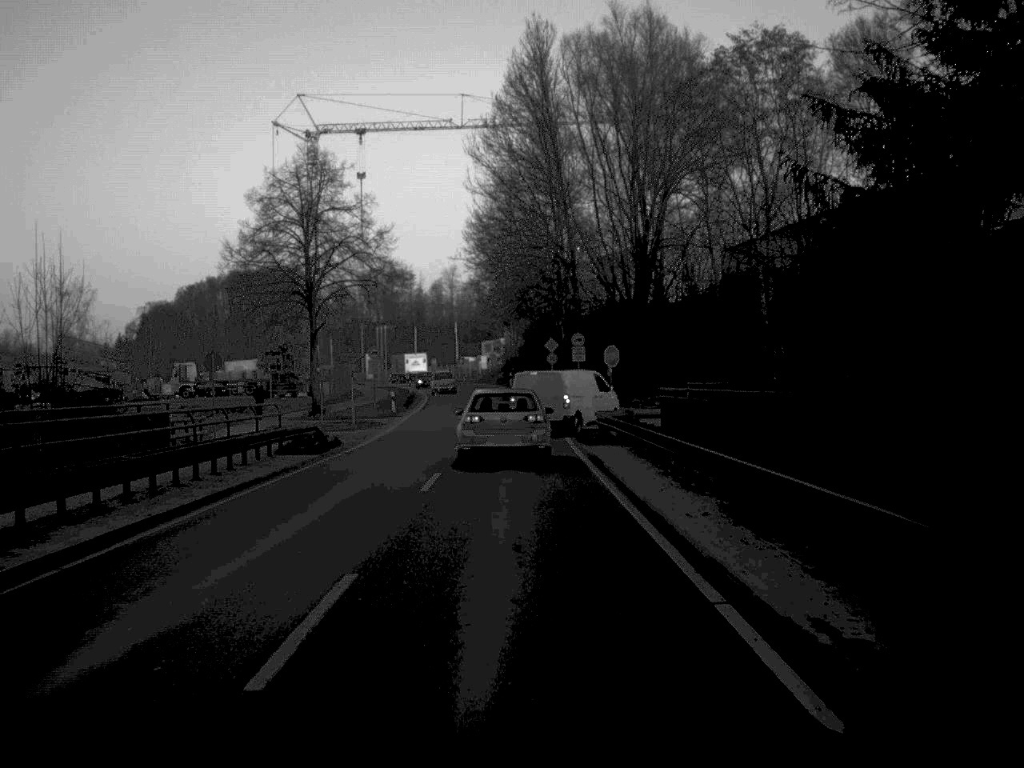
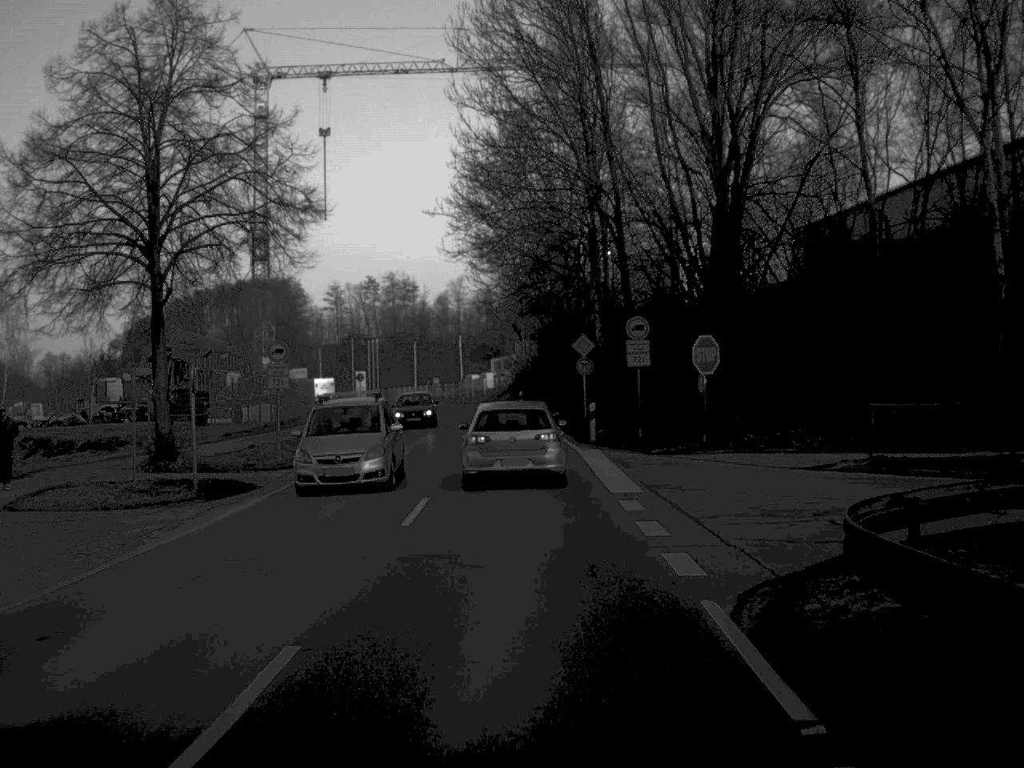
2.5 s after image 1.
(-0.1, +26.1) m; -1°
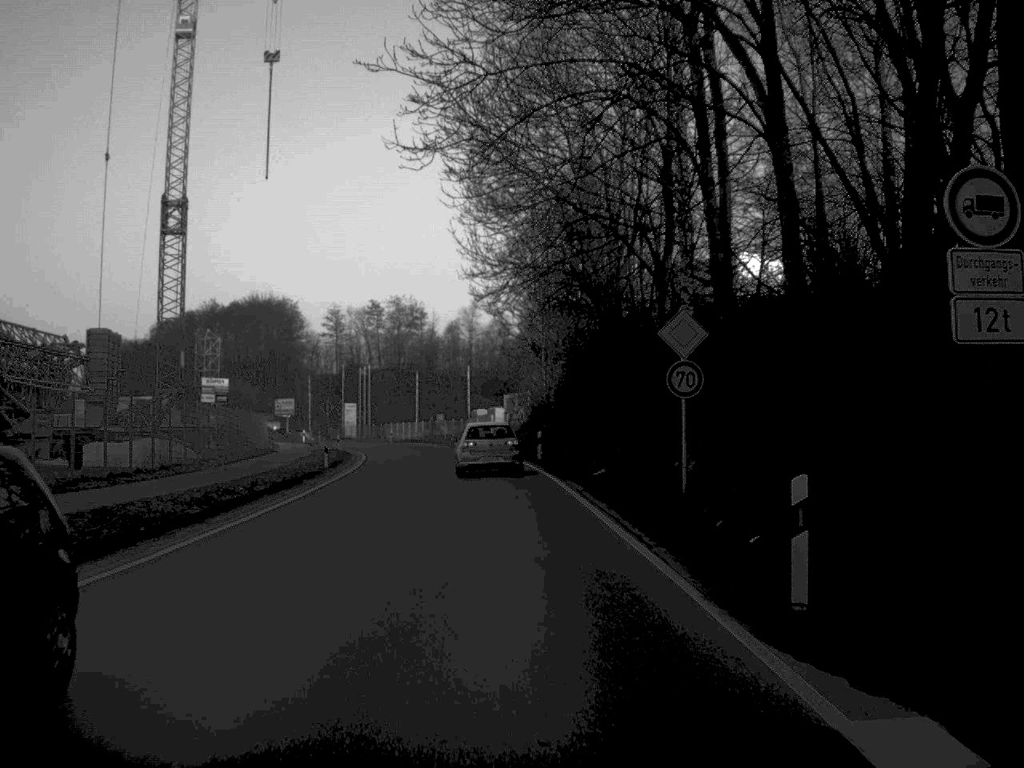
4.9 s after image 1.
(-0.2, +24.6) m; -1°
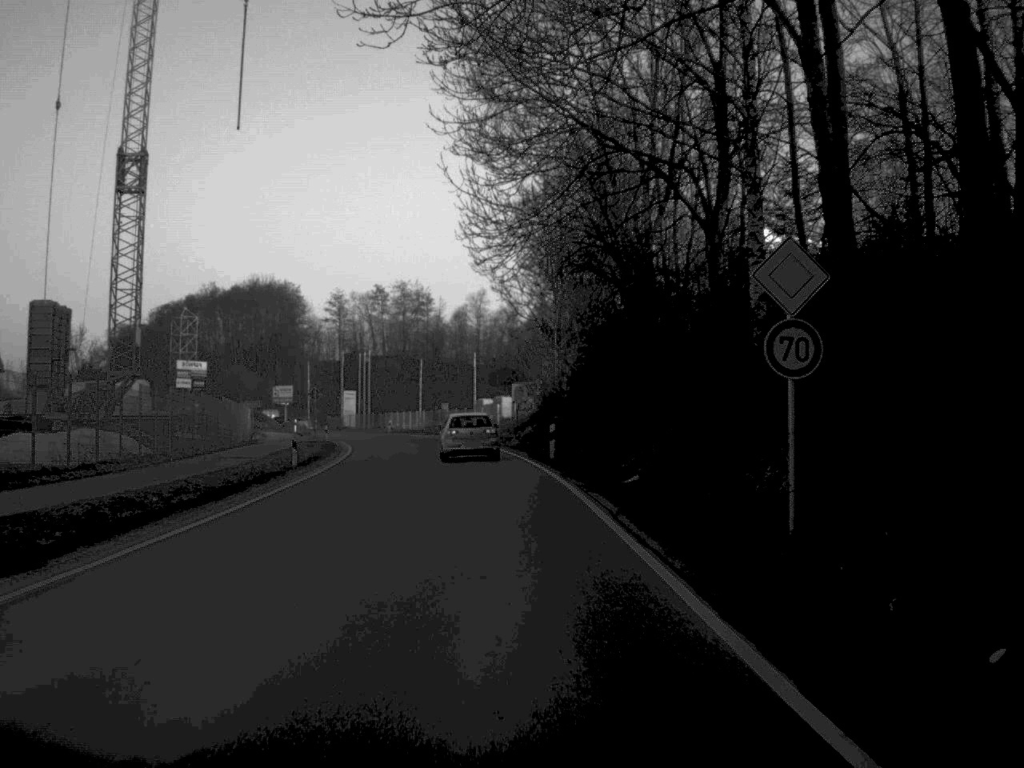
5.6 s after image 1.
(0.0, +7.8) m; 0°
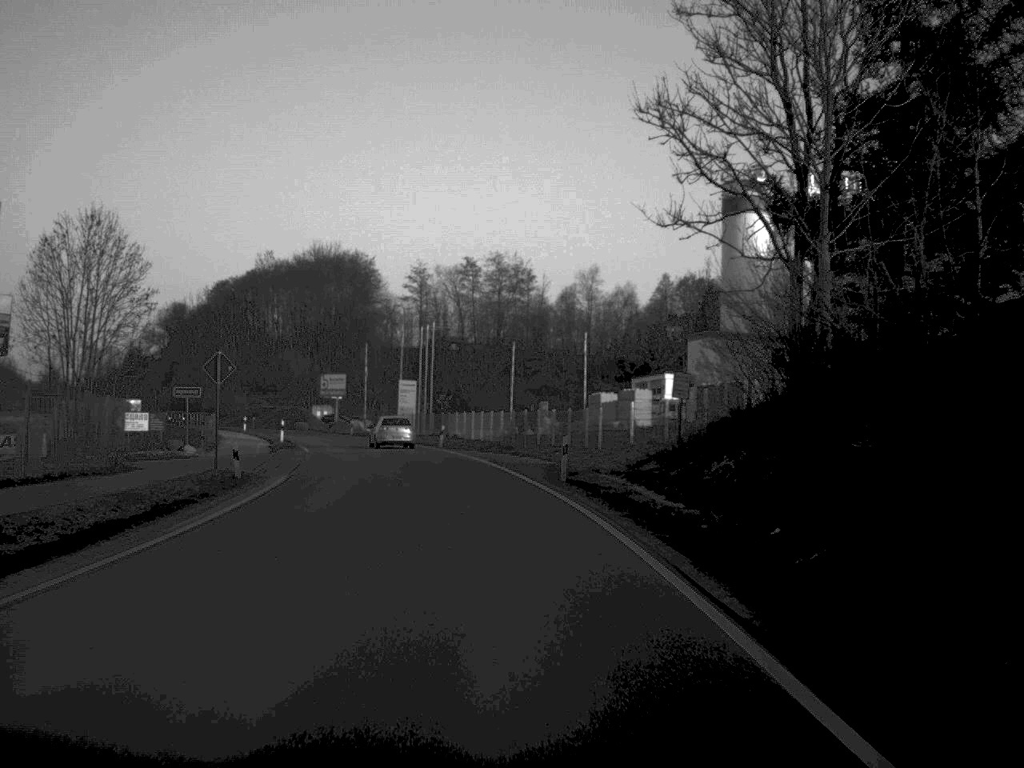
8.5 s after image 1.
(-1.6, +40.5) m; -5°
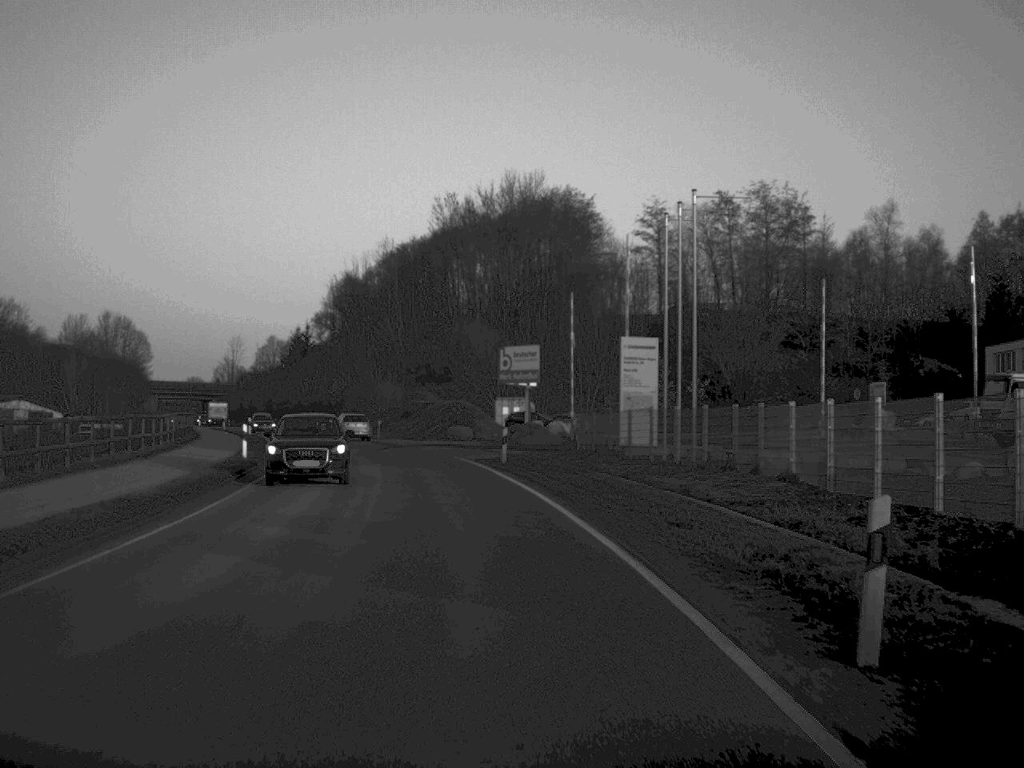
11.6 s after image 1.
(-4.3, +51.7) m; -11°
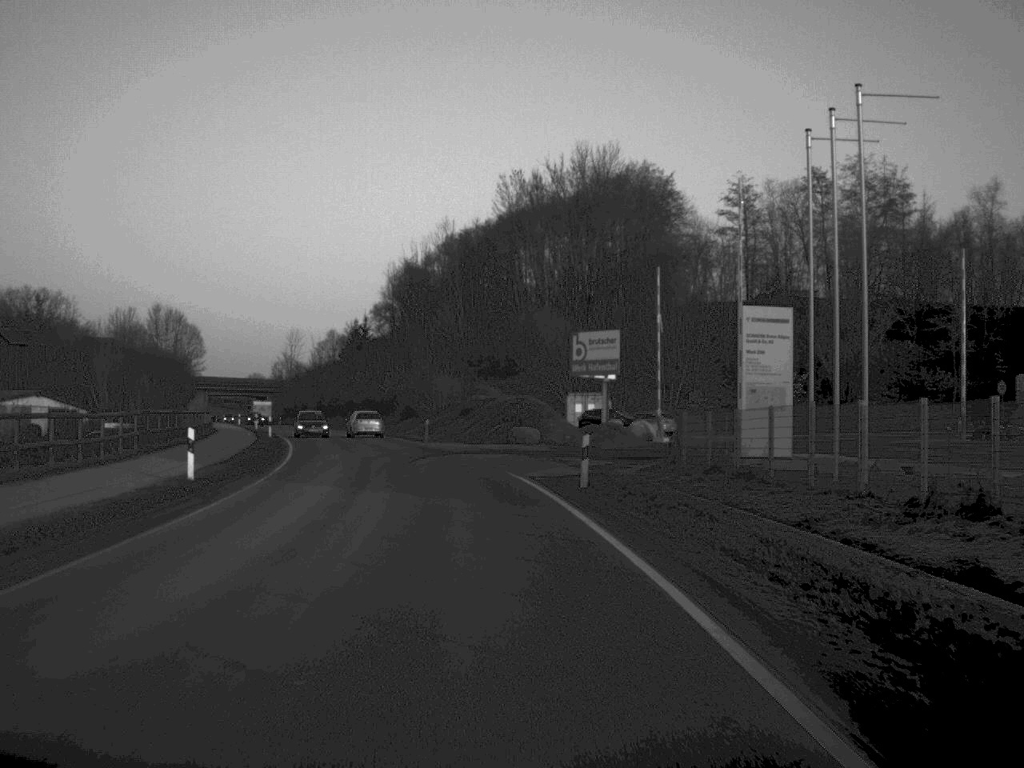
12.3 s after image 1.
(-0.3, +12.6) m; -3°
